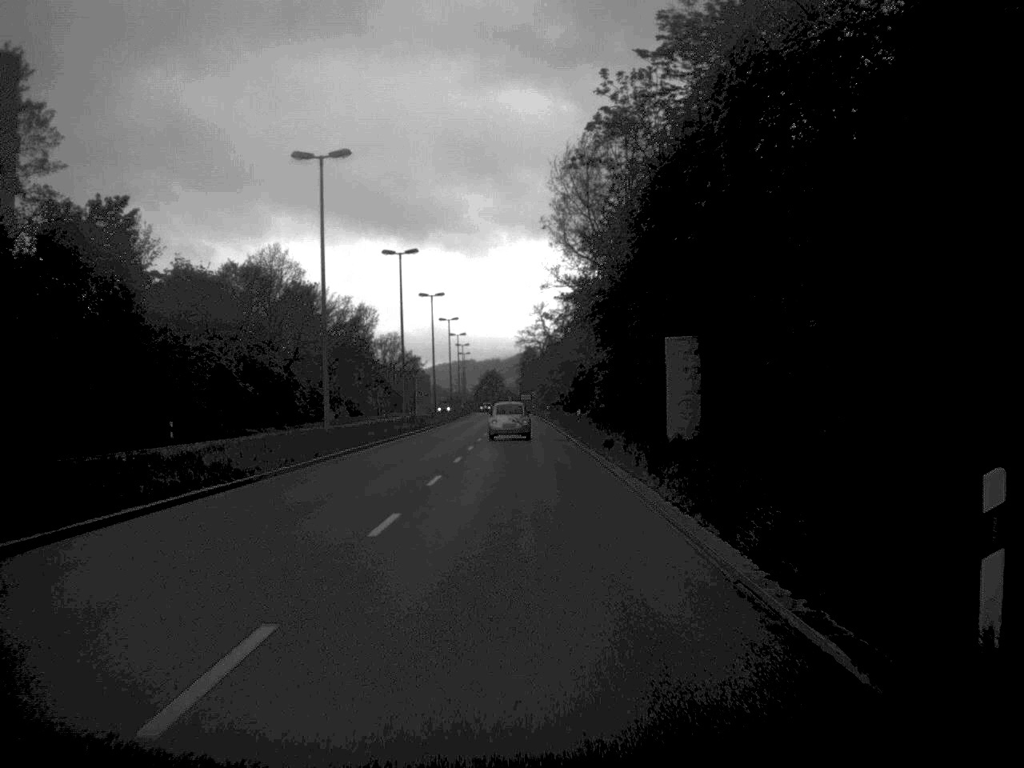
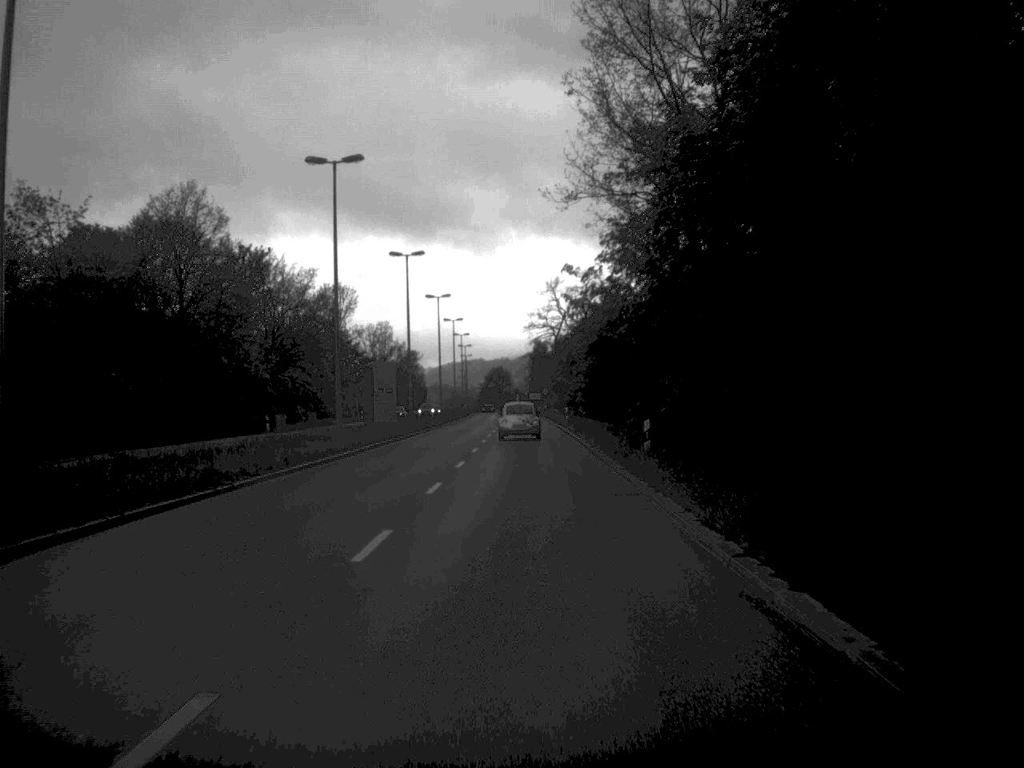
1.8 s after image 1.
(-0.1, +28.5) m; -1°
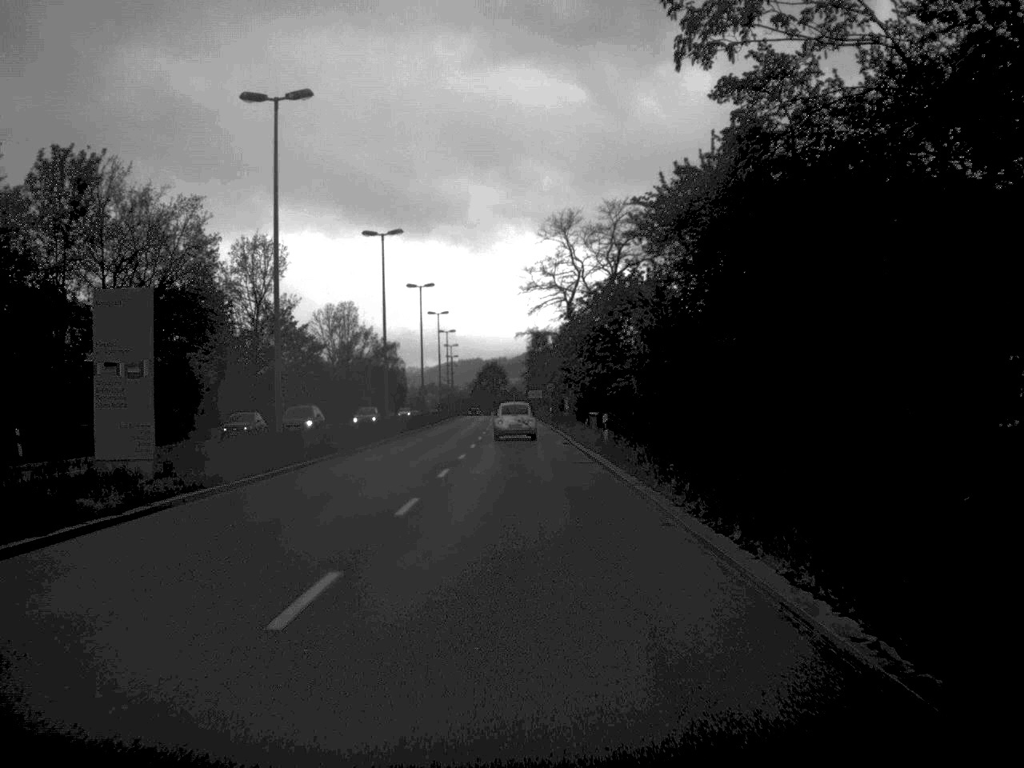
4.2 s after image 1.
(0.0, +39.2) m; 0°
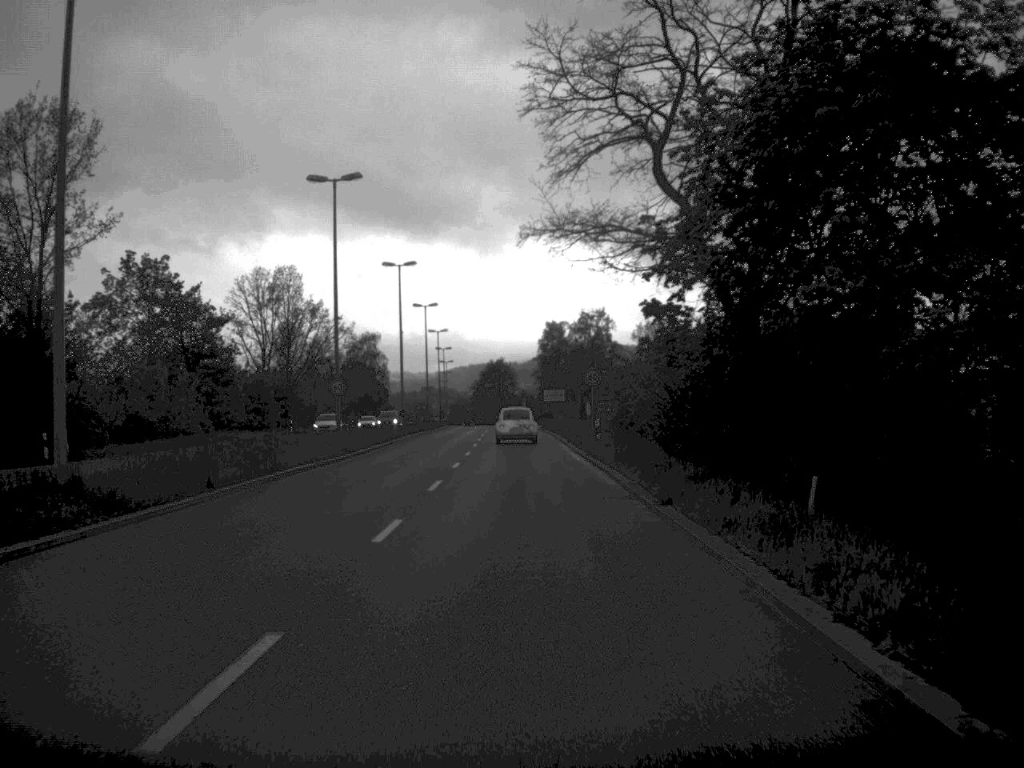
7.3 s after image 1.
(-0.3, +47.1) m; -1°
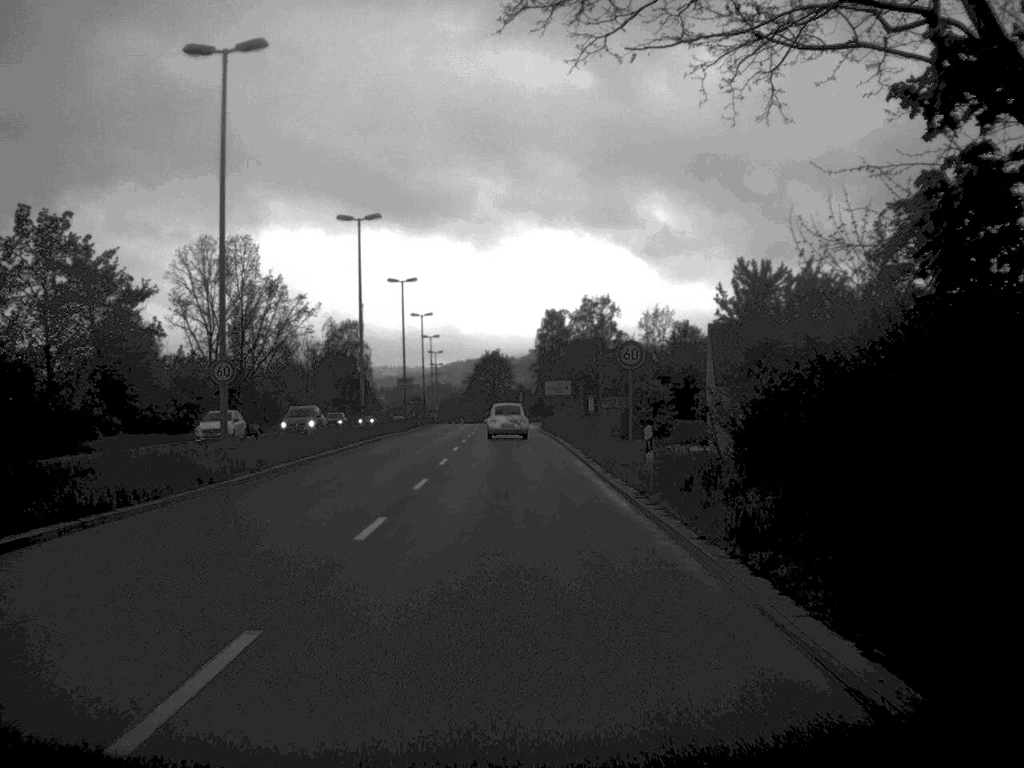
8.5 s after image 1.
(0.0, +17.7) m; 0°
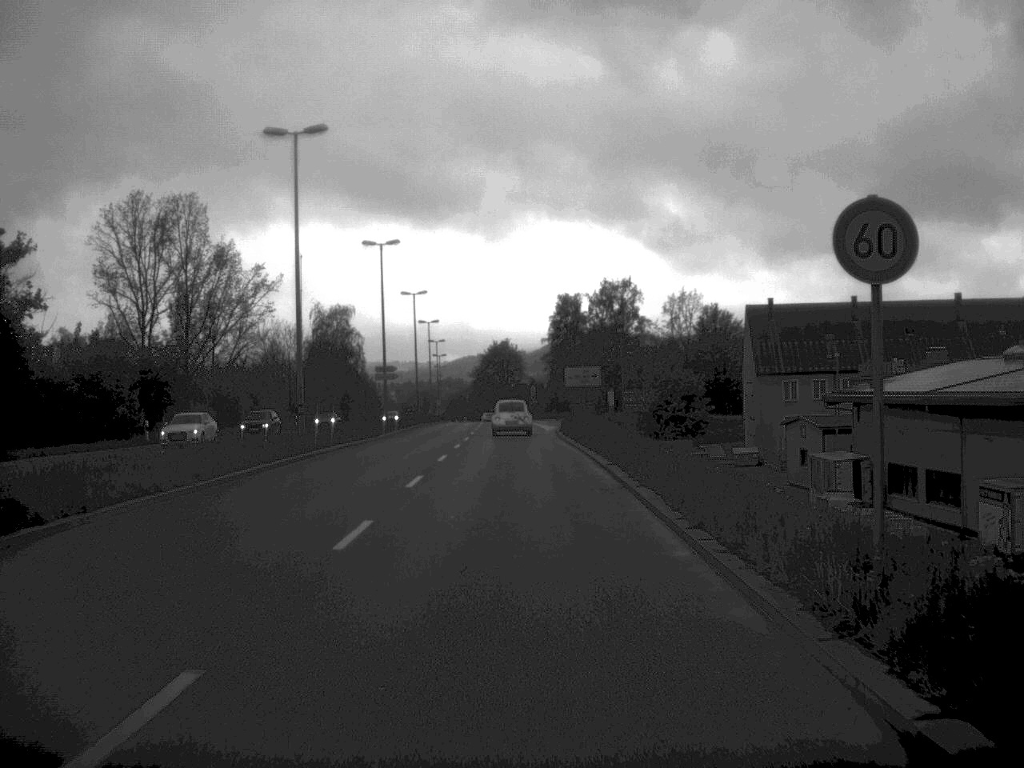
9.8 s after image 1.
(-0.1, +19.0) m; -1°
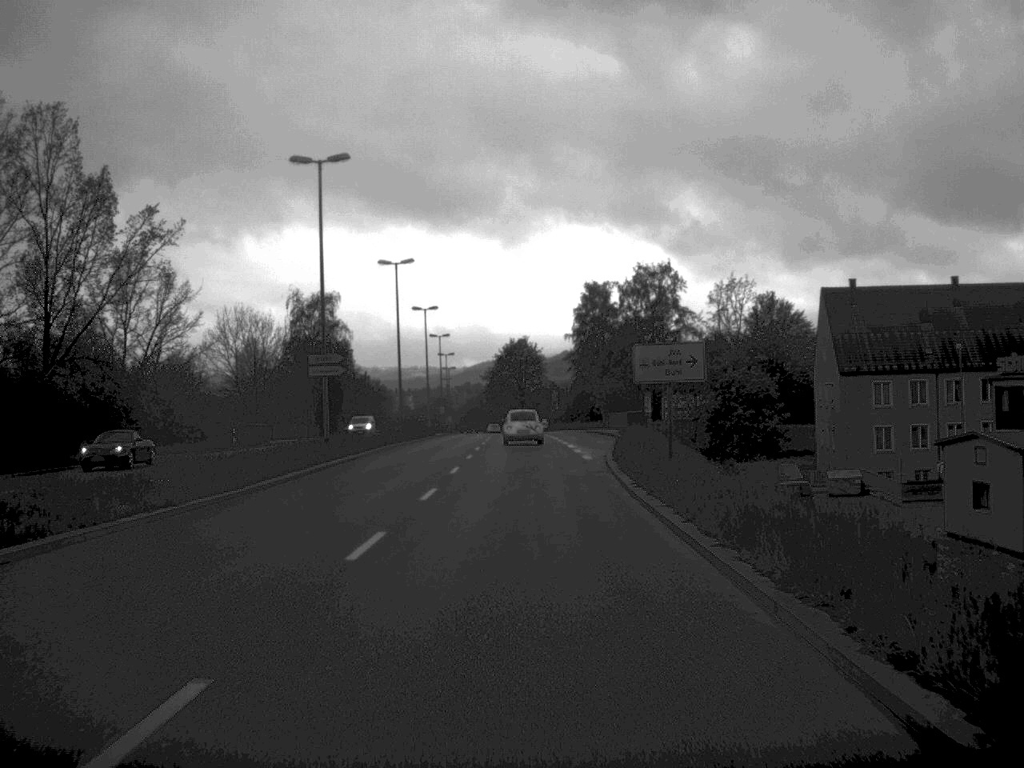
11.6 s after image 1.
(-0.2, +26.5) m; -1°
